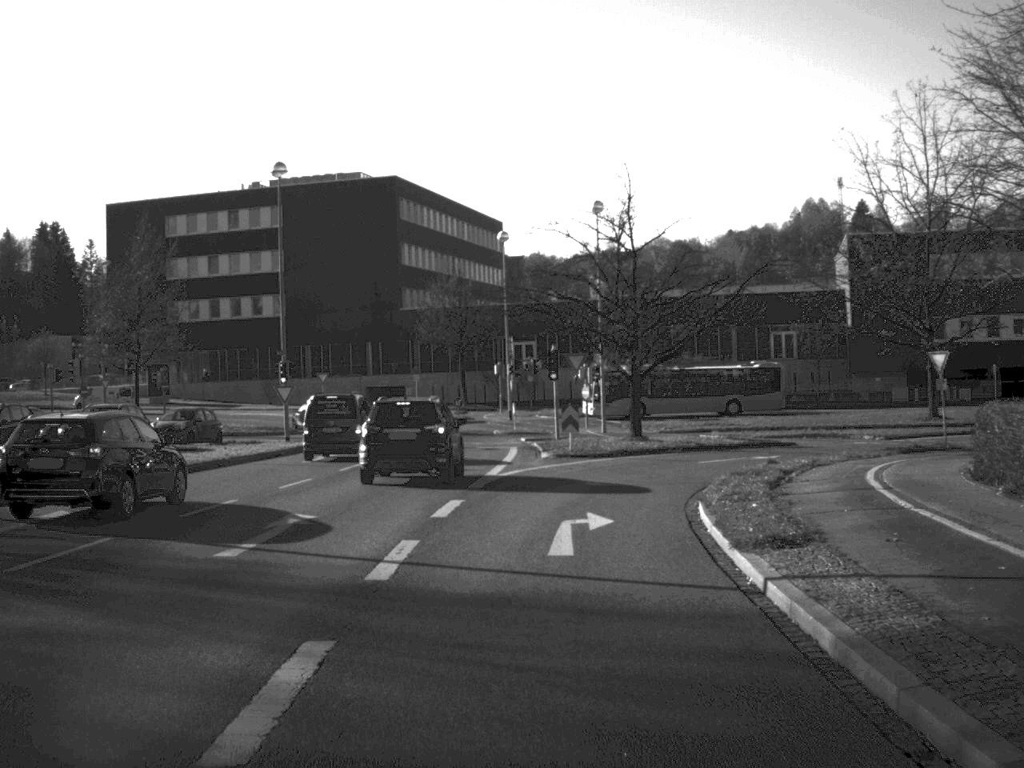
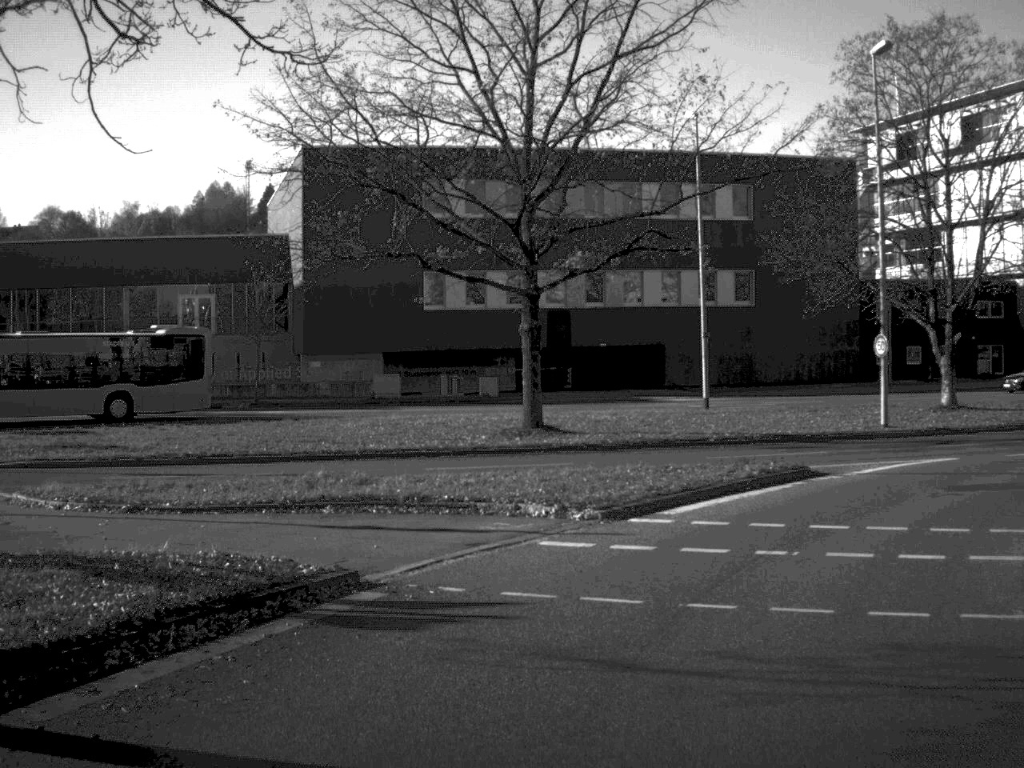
(+5.2, +33.4) m; +28°
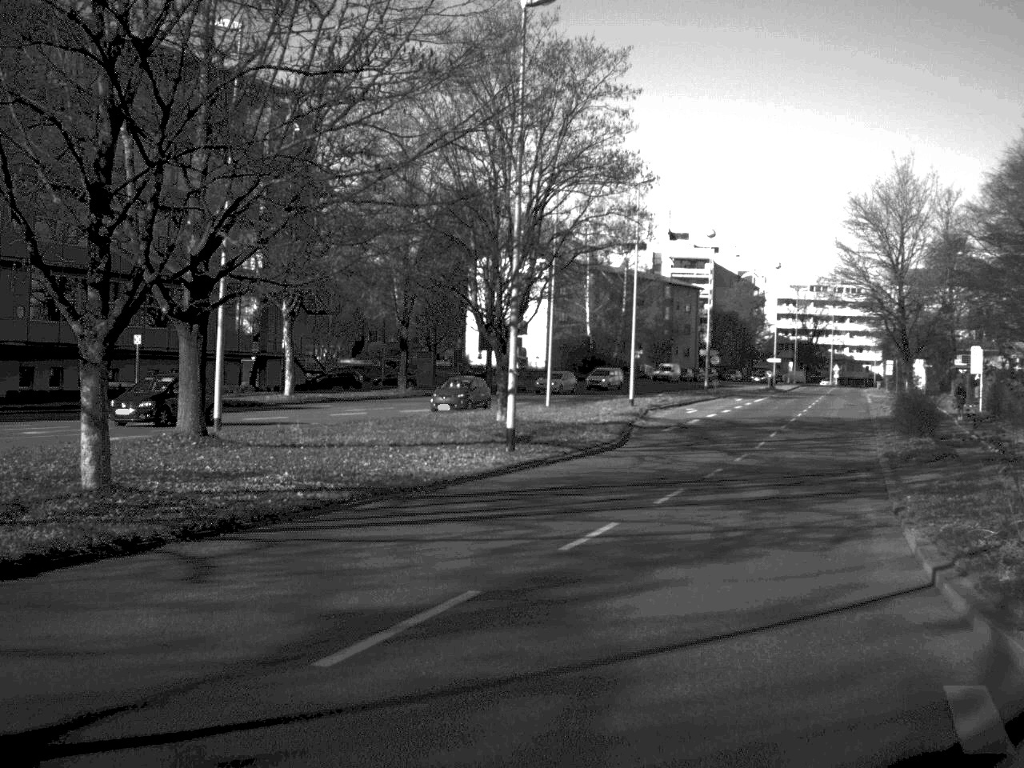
(+14.0, +27.8) m; +53°
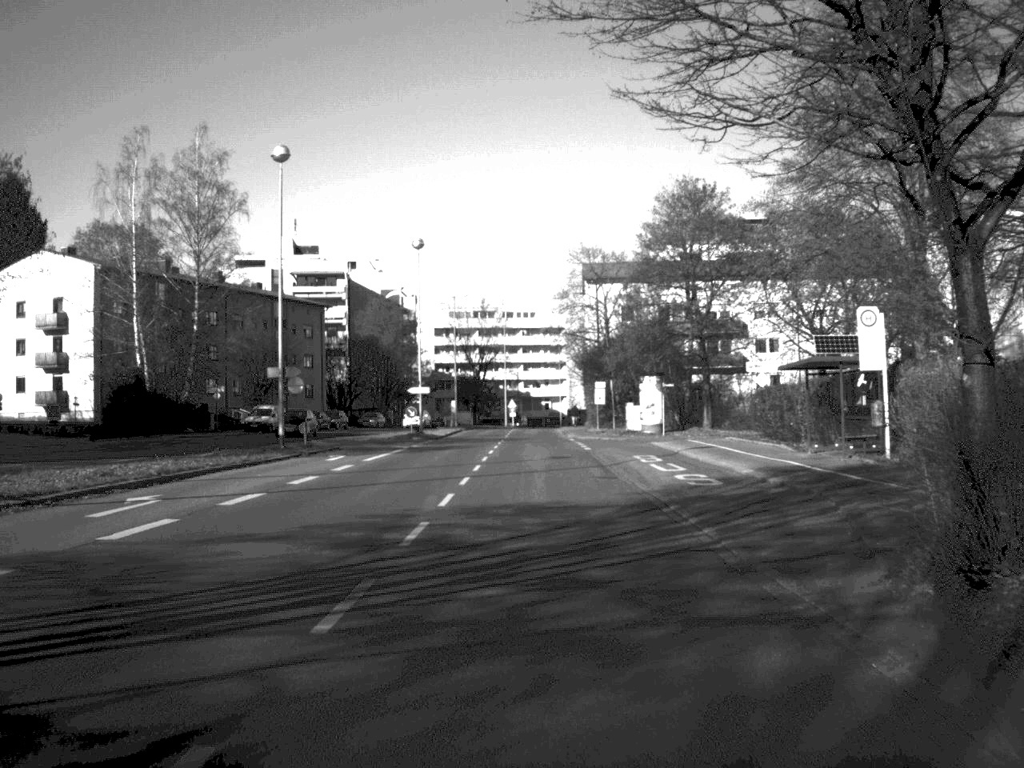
(+8.1, +39.0) m; +14°
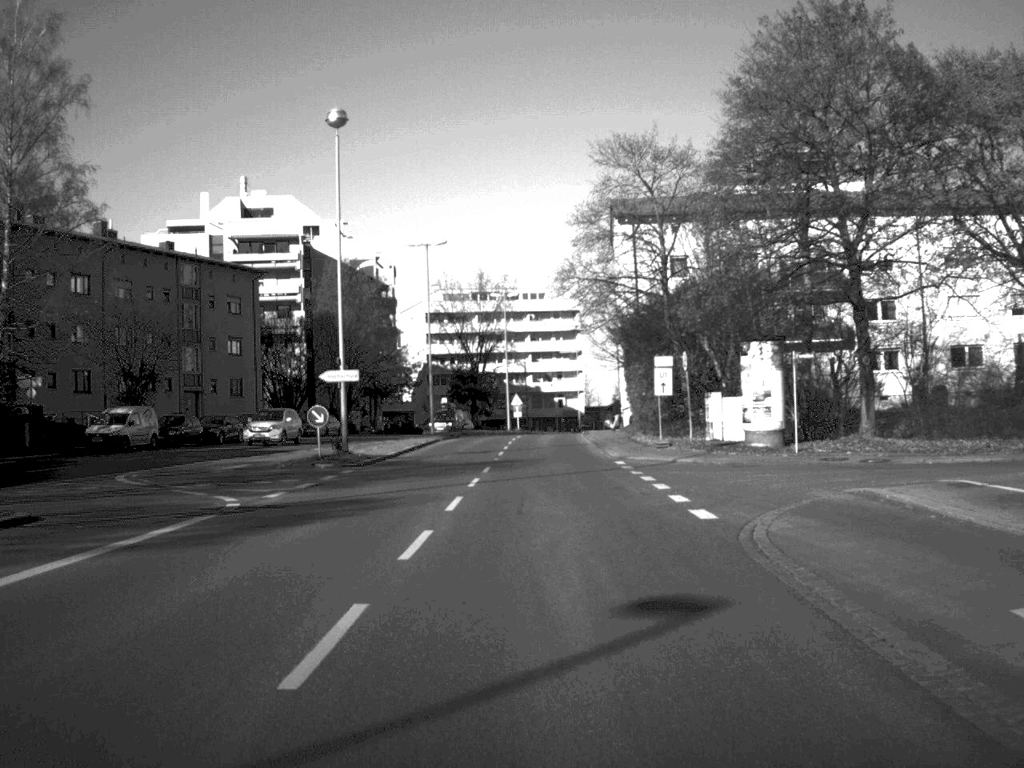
(+0.1, +31.5) m; -1°
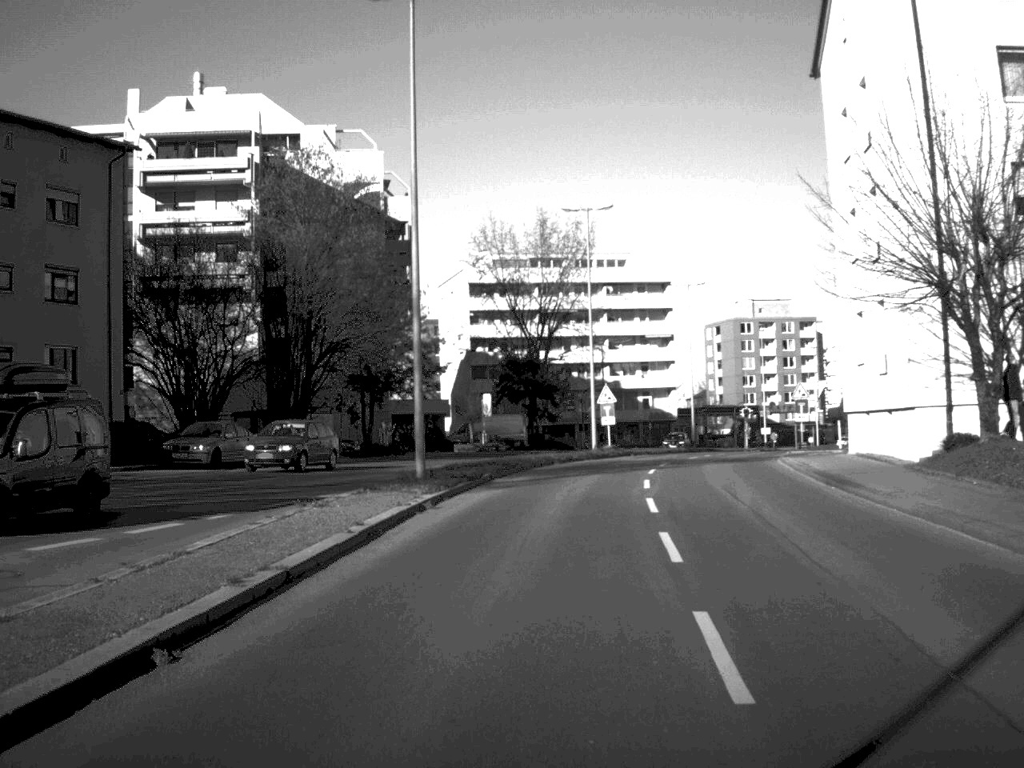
(-1.6, +41.8) m; -3°
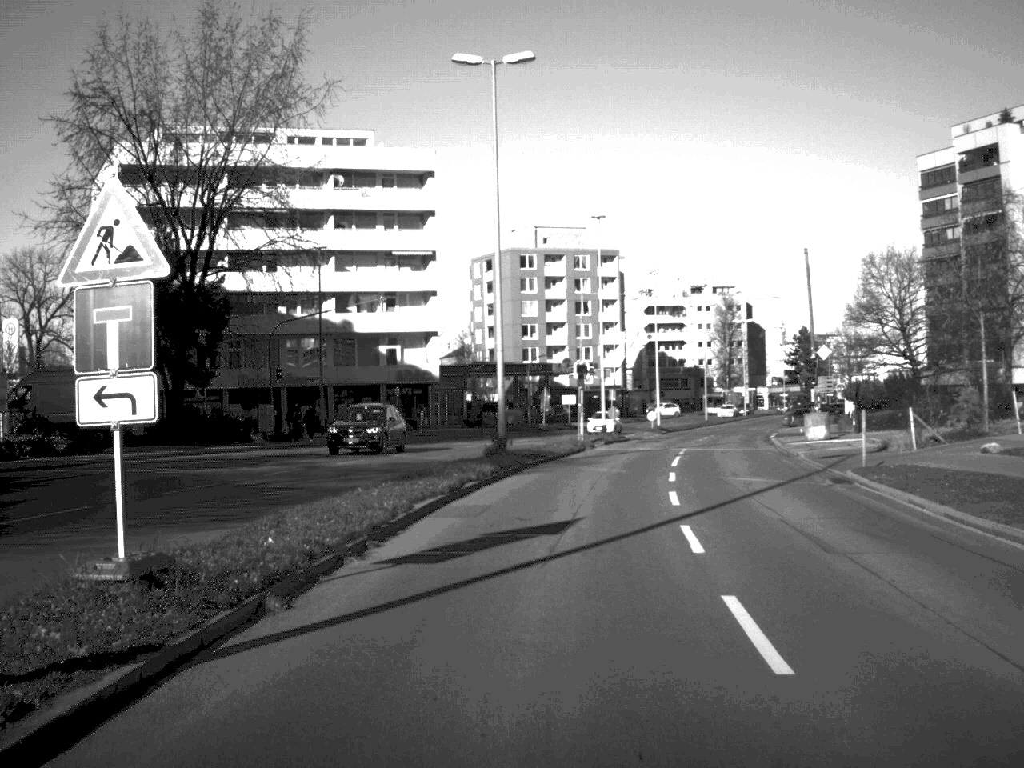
(+4.3, +46.9) m; +11°
